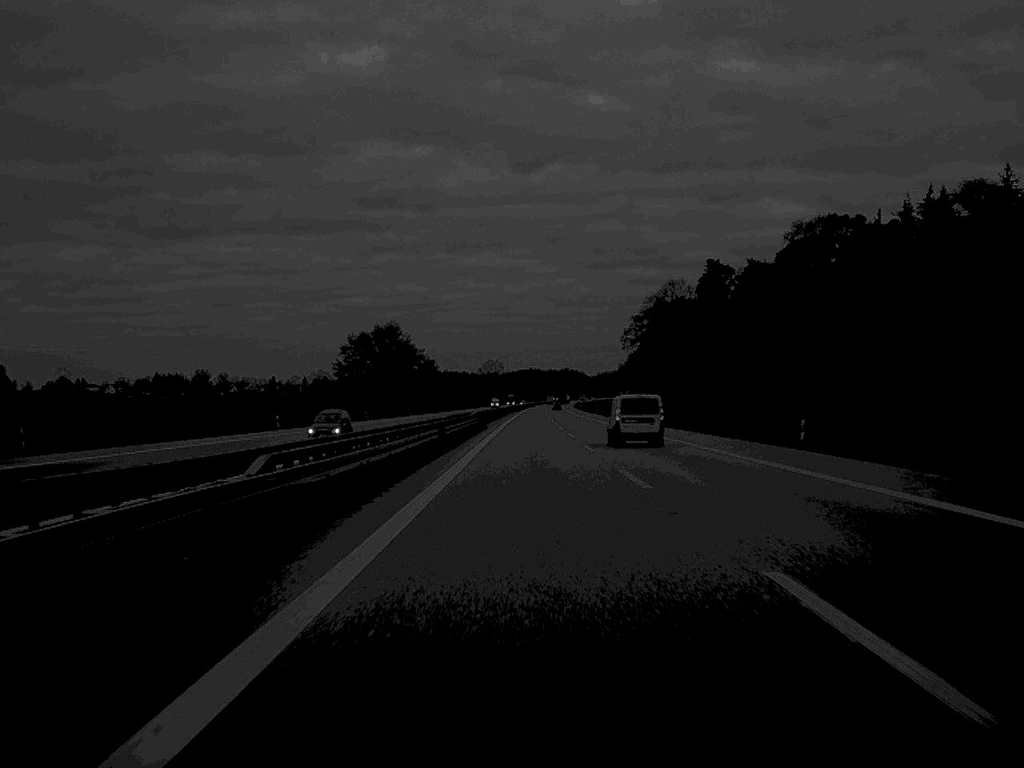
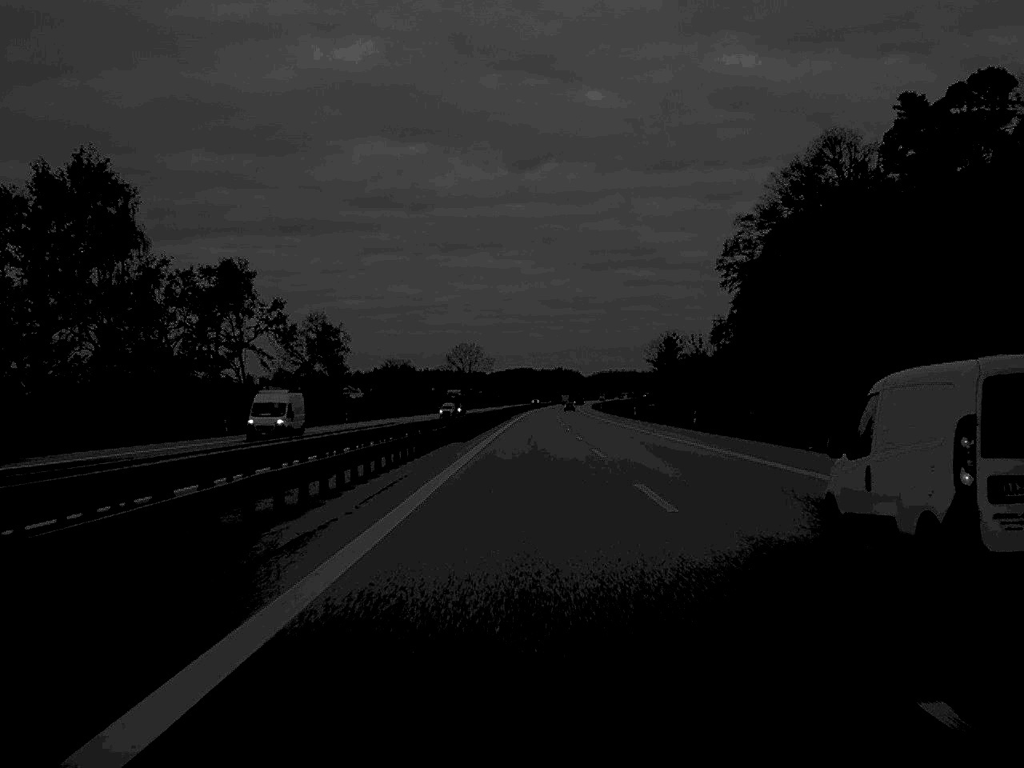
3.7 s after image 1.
(+0.5, +166.3) m; 0°
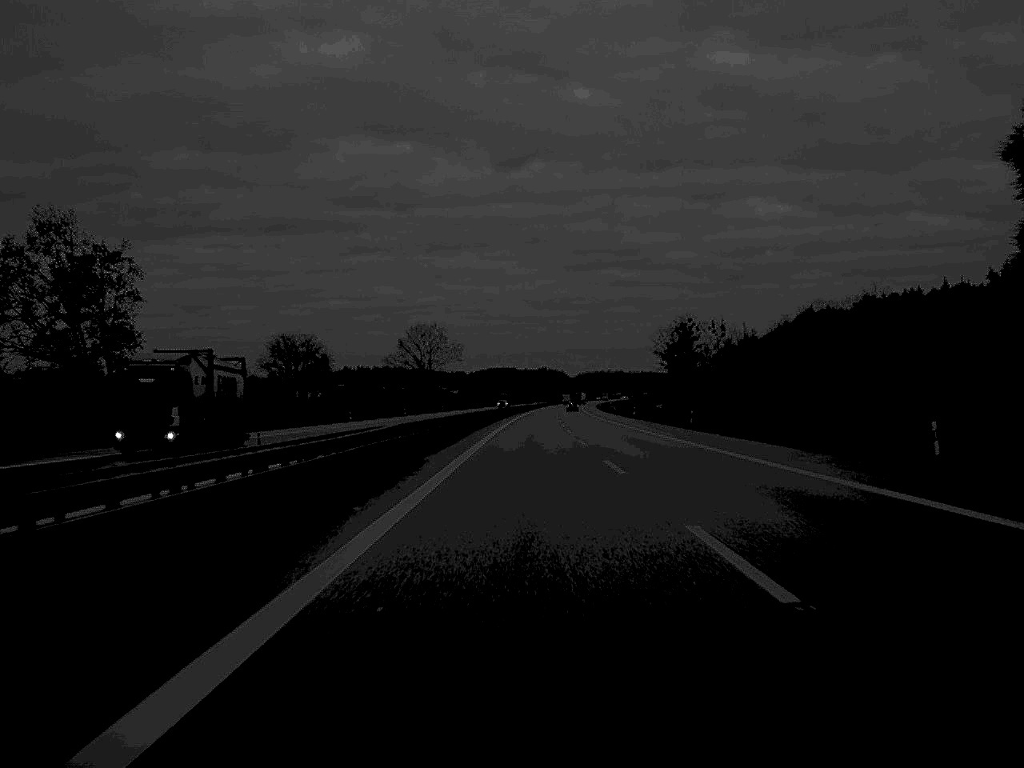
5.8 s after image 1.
(+0.6, +98.2) m; +1°
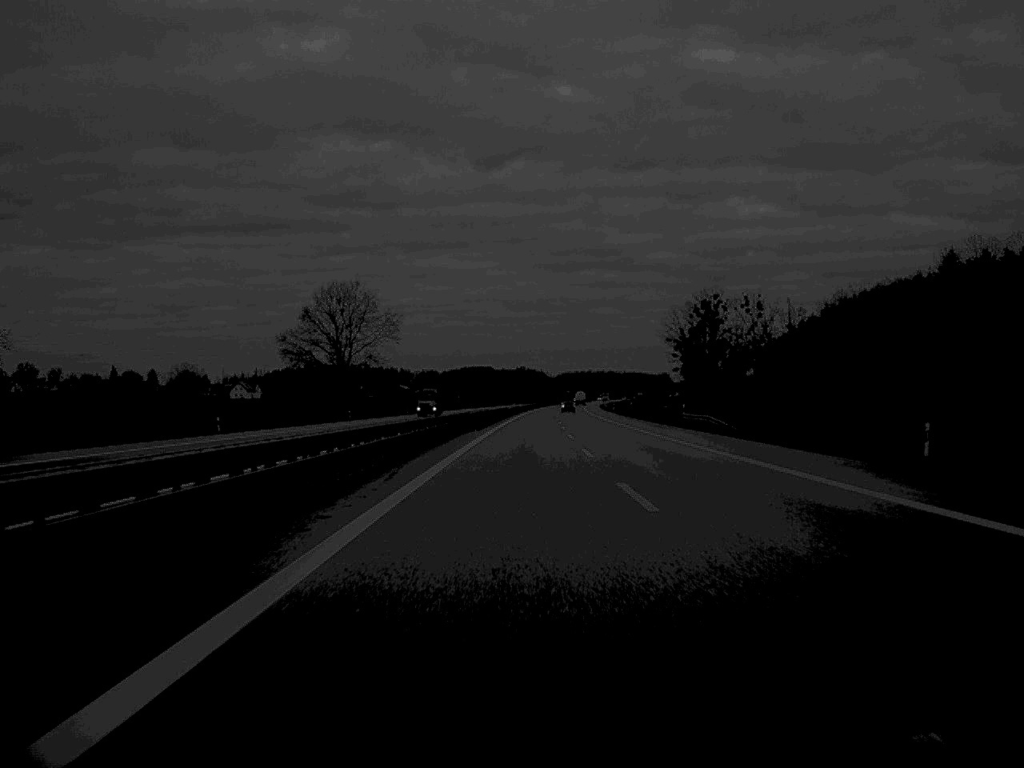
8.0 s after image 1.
(+0.8, +99.8) m; +1°
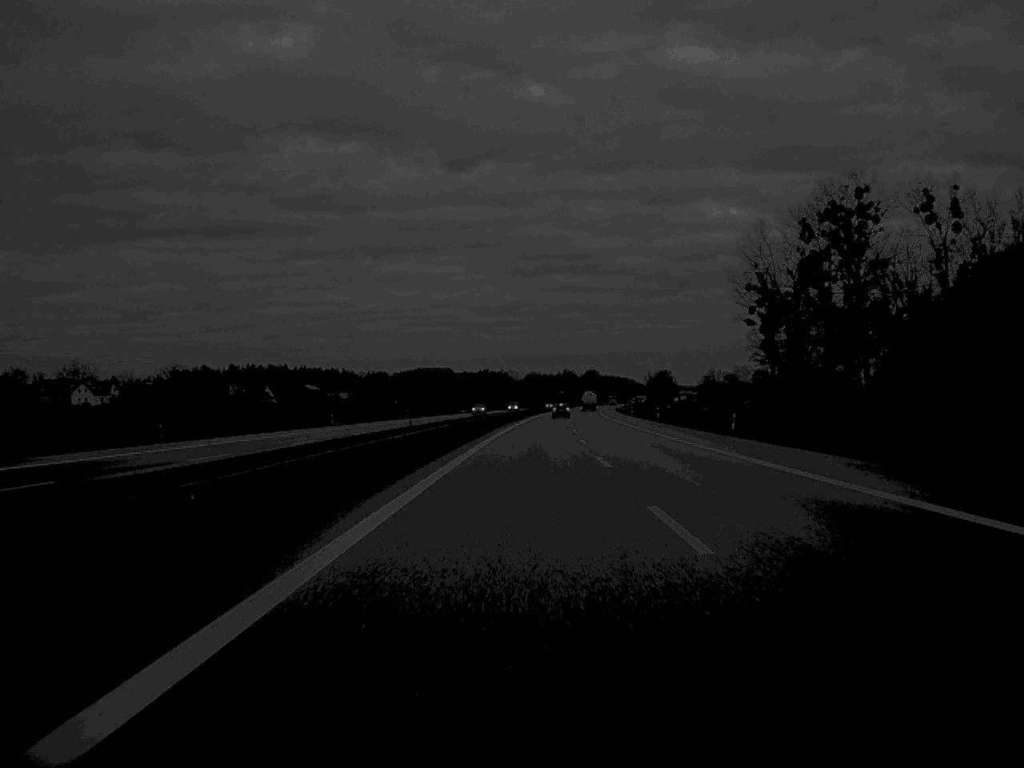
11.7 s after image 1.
(+2.3, +166.3) m; +2°
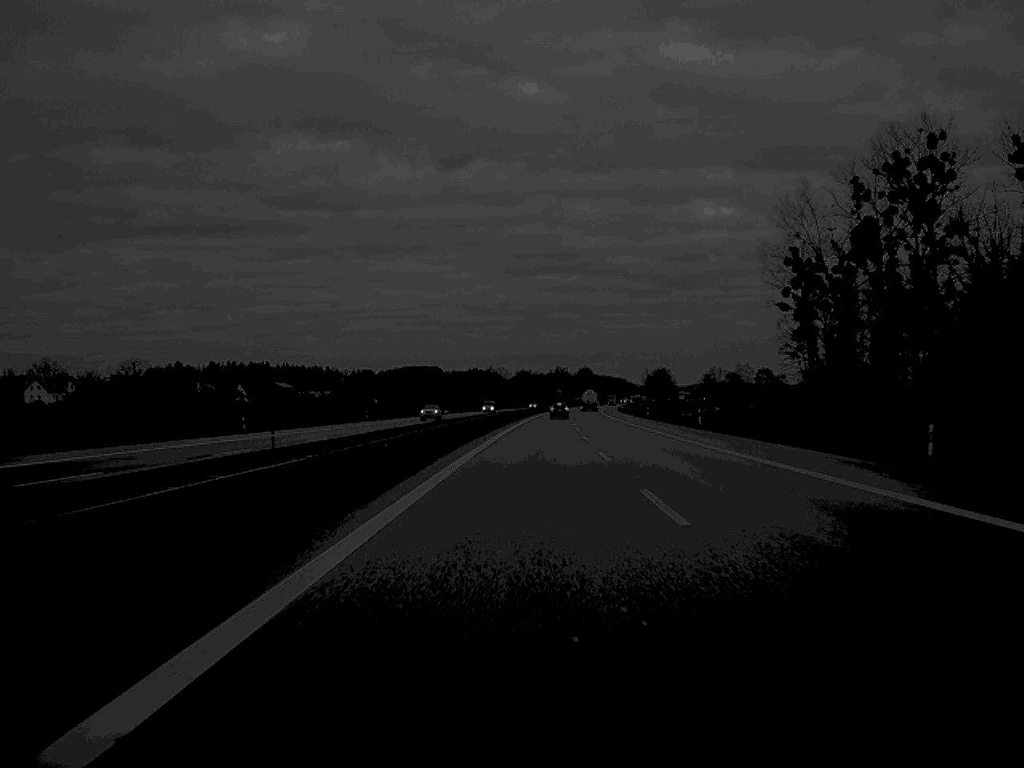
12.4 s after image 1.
(+0.1, +31.8) m; 0°
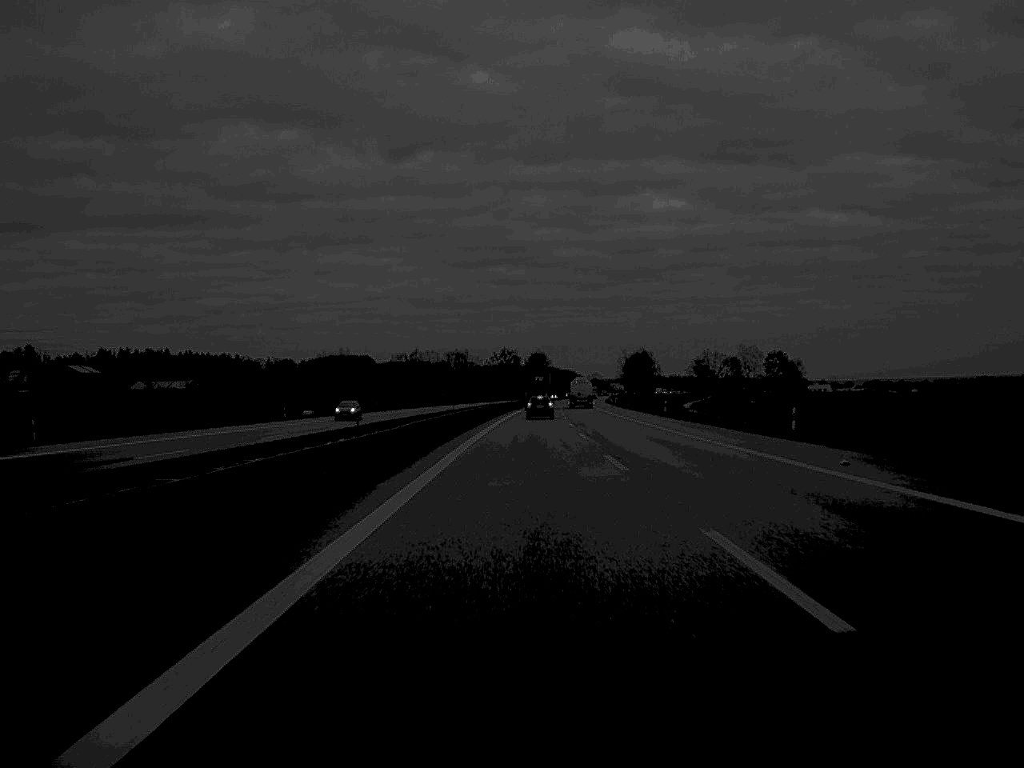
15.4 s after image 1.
(+2.8, +134.2) m; +2°
